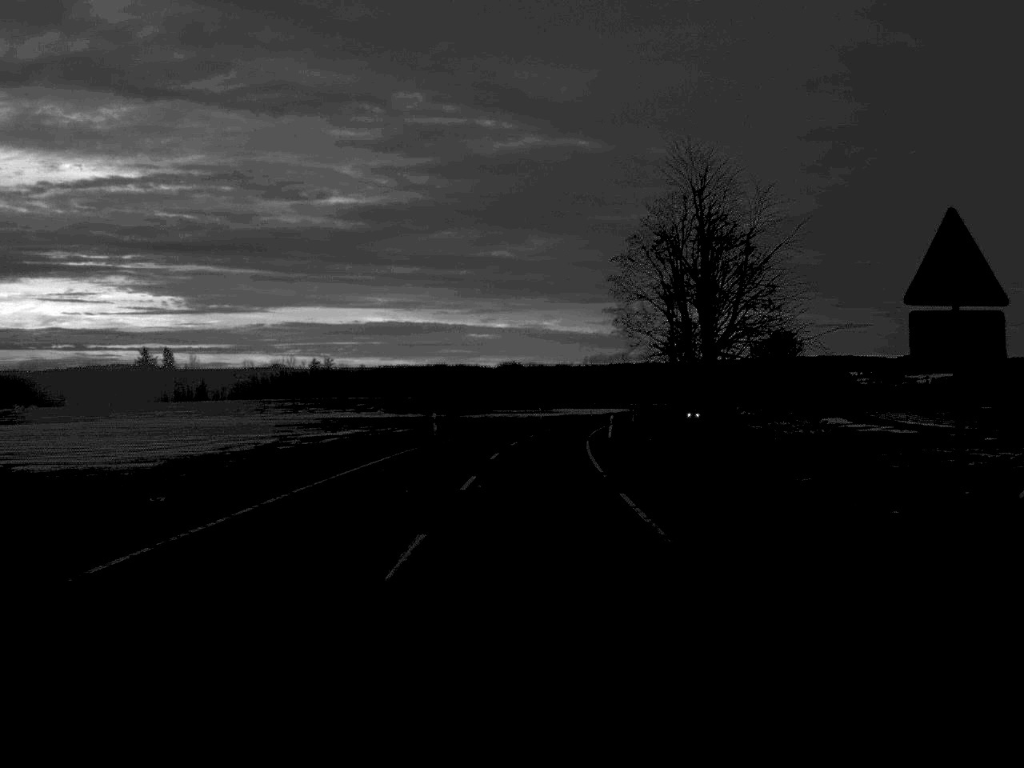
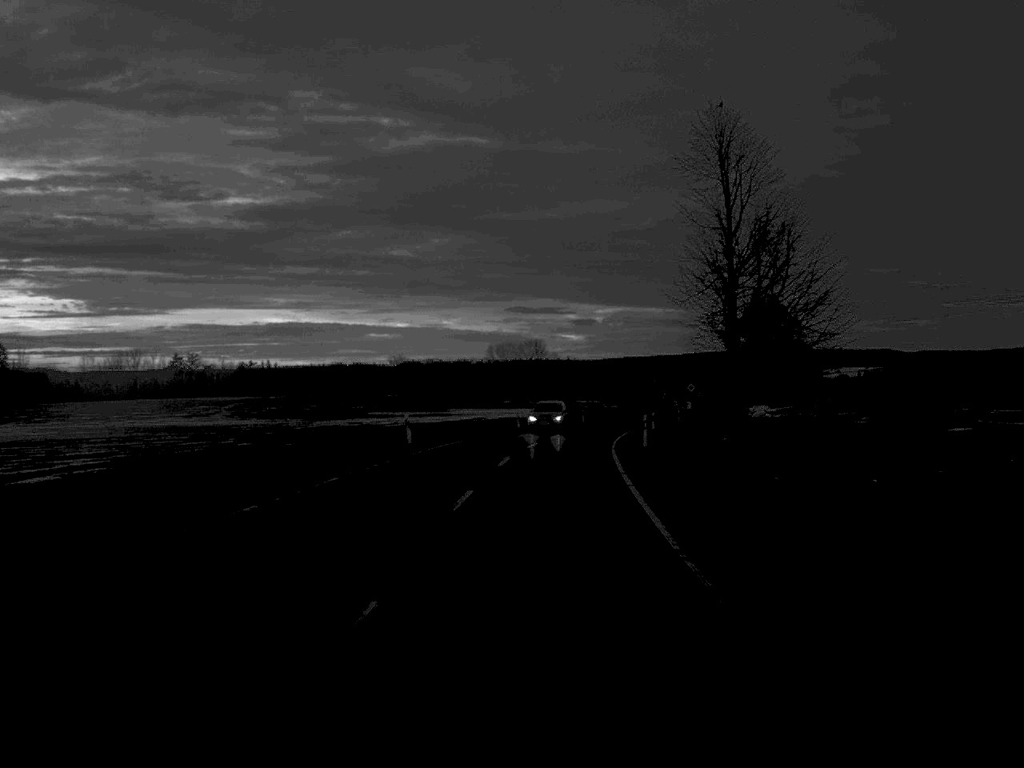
(+1.8, +64.3) m; +5°
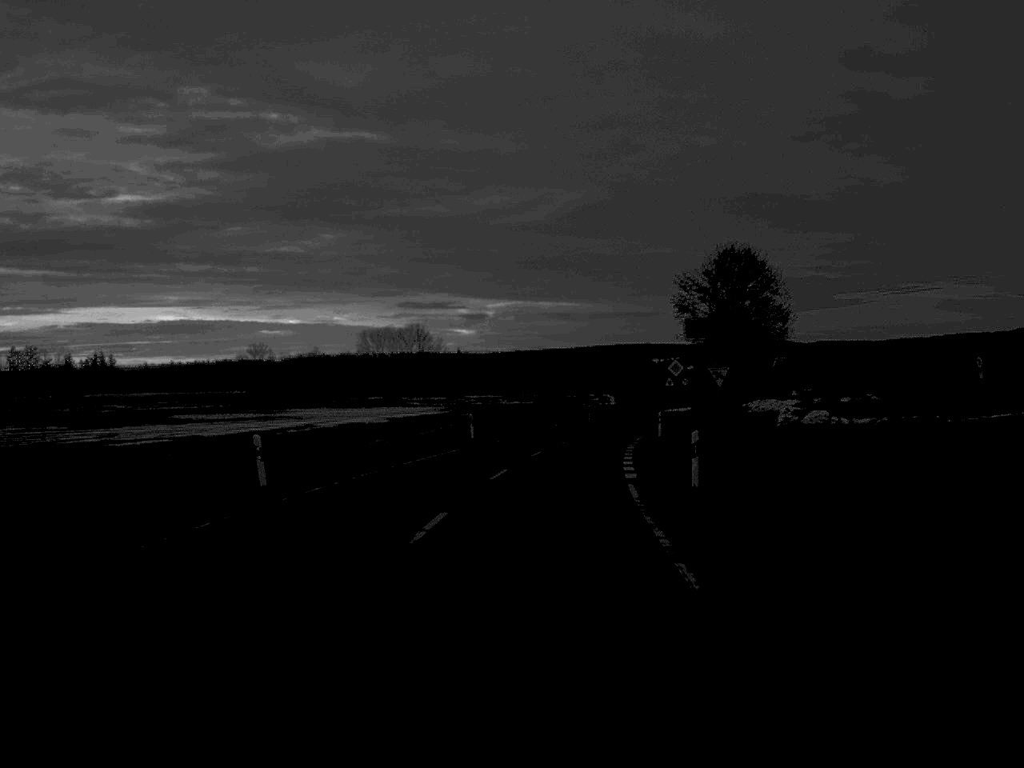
(+2.3, +50.9) m; +5°
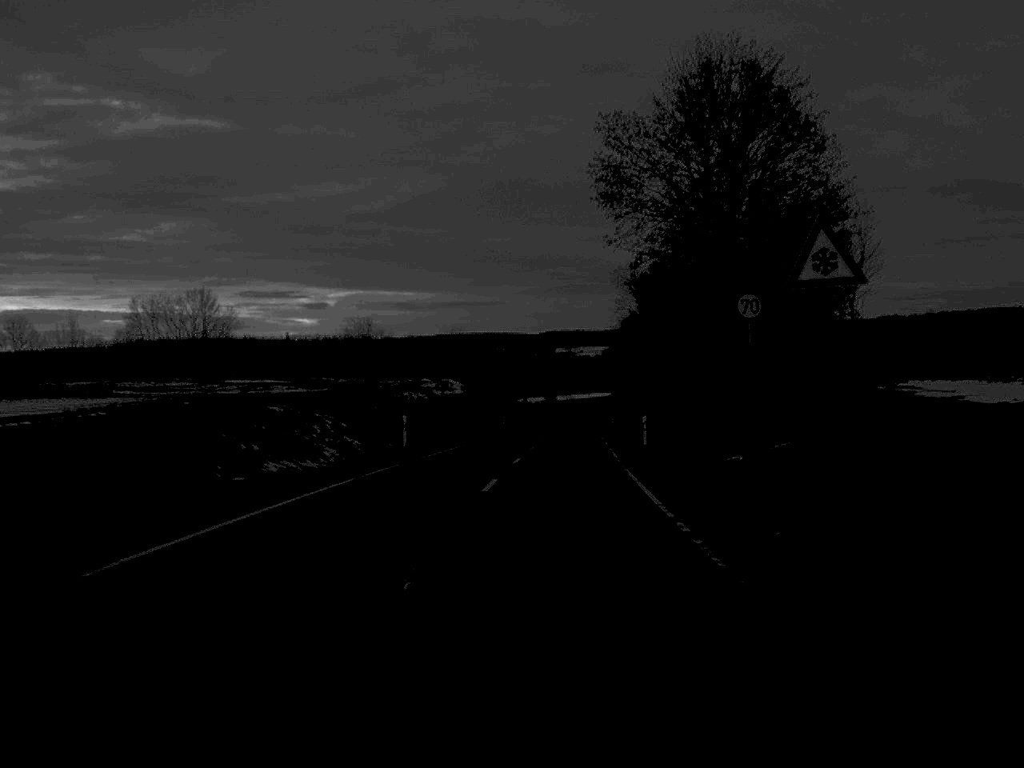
(+3.8, +62.2) m; +7°
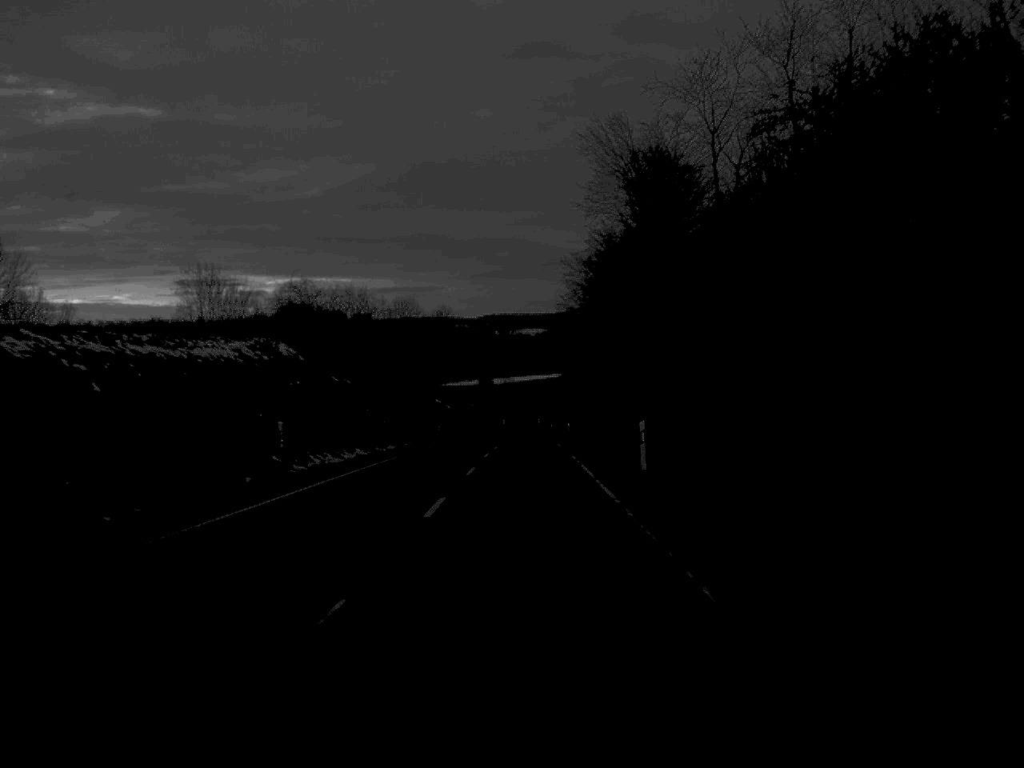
(+2.3, +63.4) m; +3°
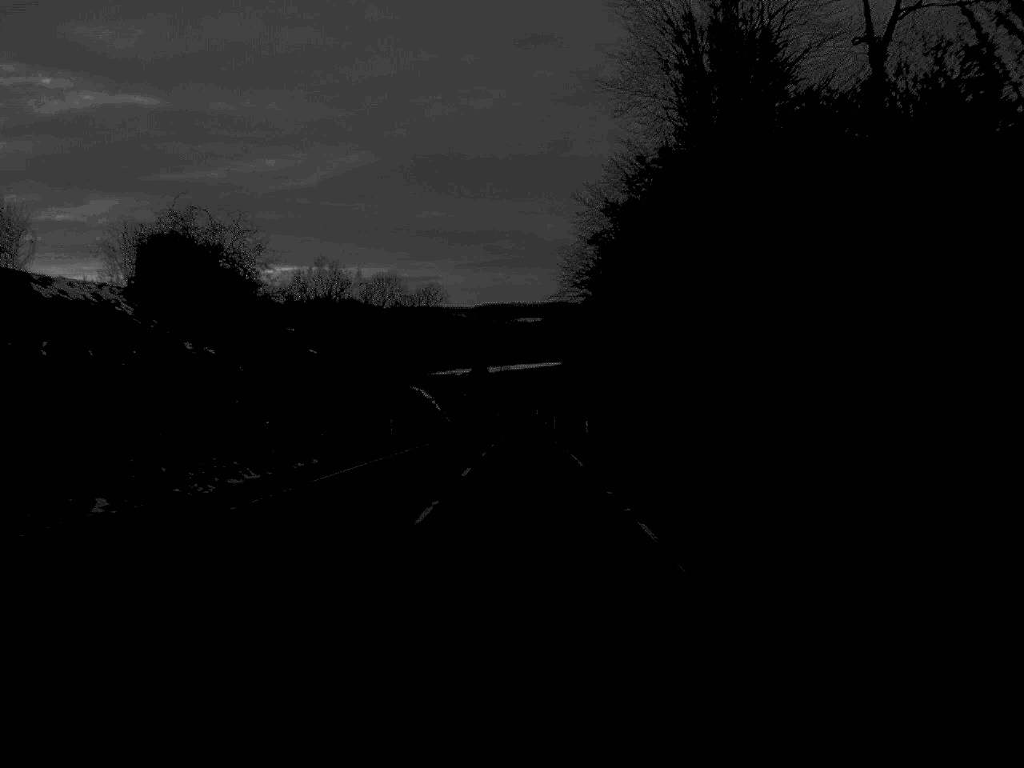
(0.0, +25.6) m; 0°
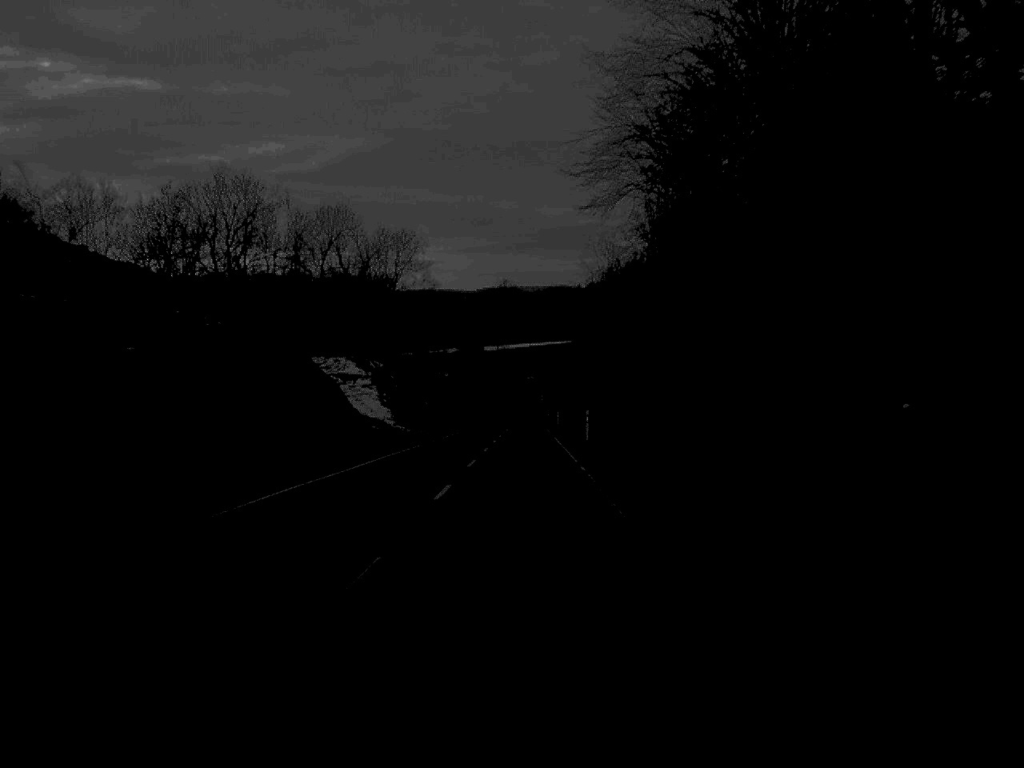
(+0.1, +54.4) m; 0°
